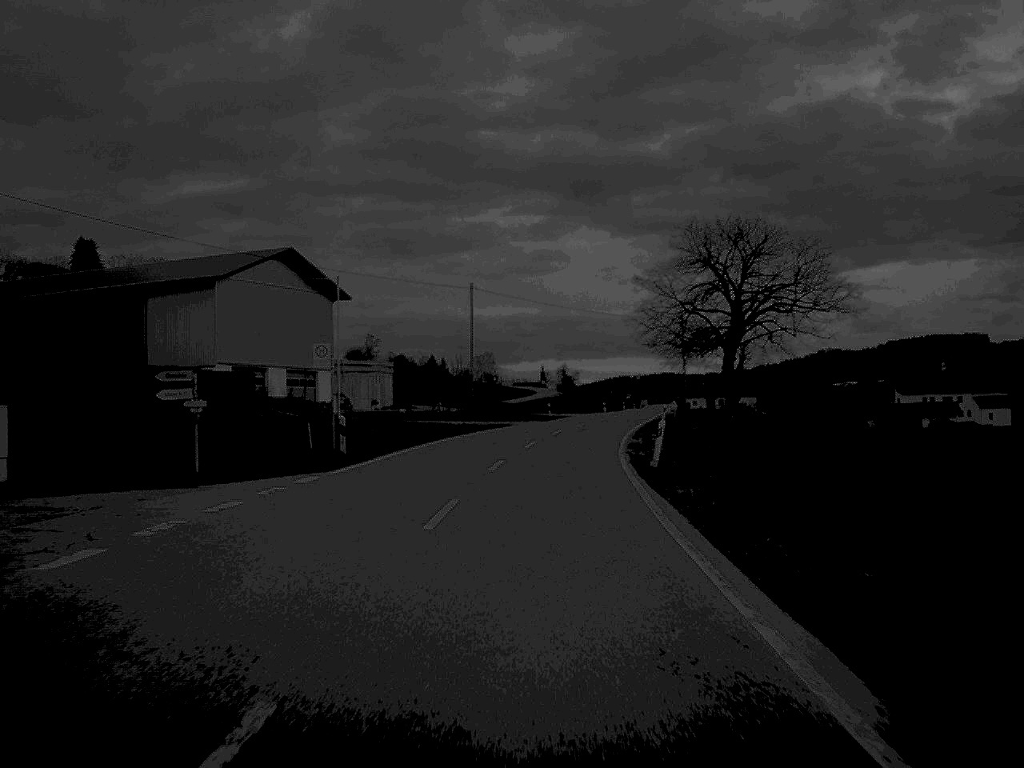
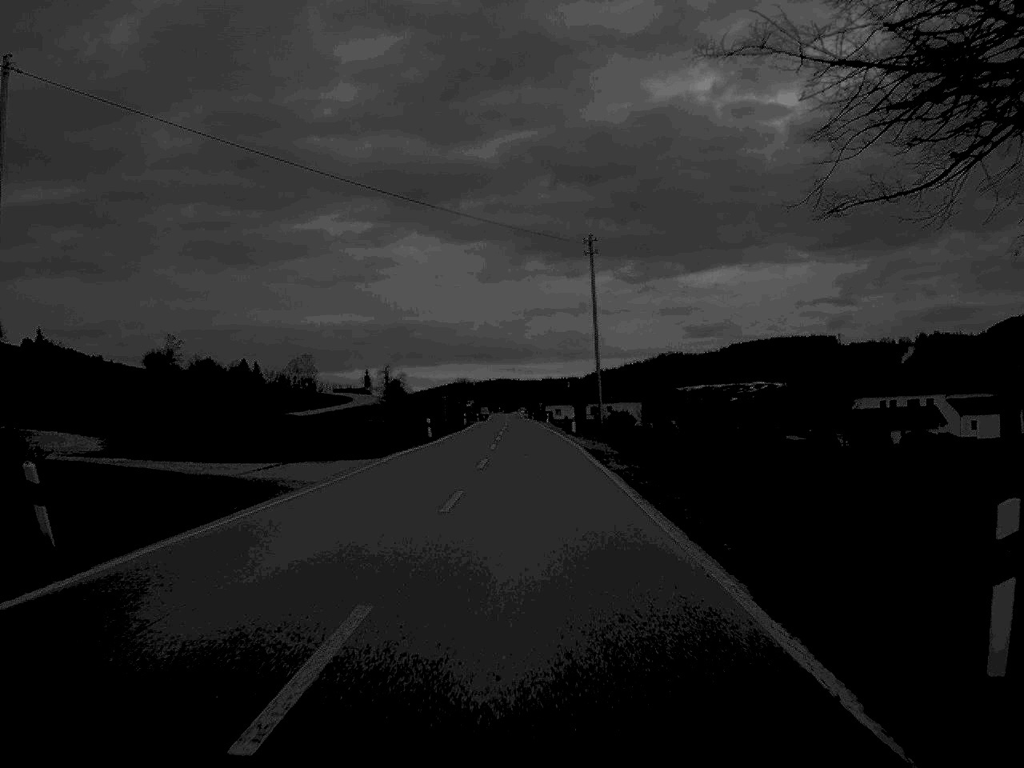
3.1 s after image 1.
(+4.8, +70.0) m; +7°
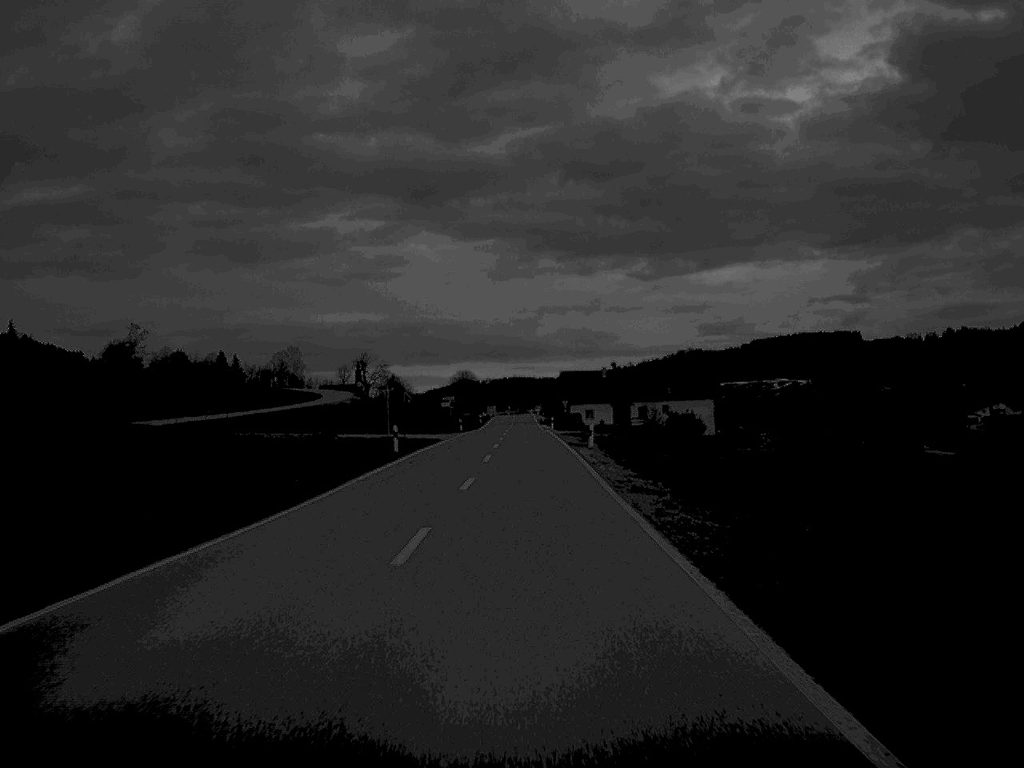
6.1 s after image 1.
(0.0, +65.8) m; -1°
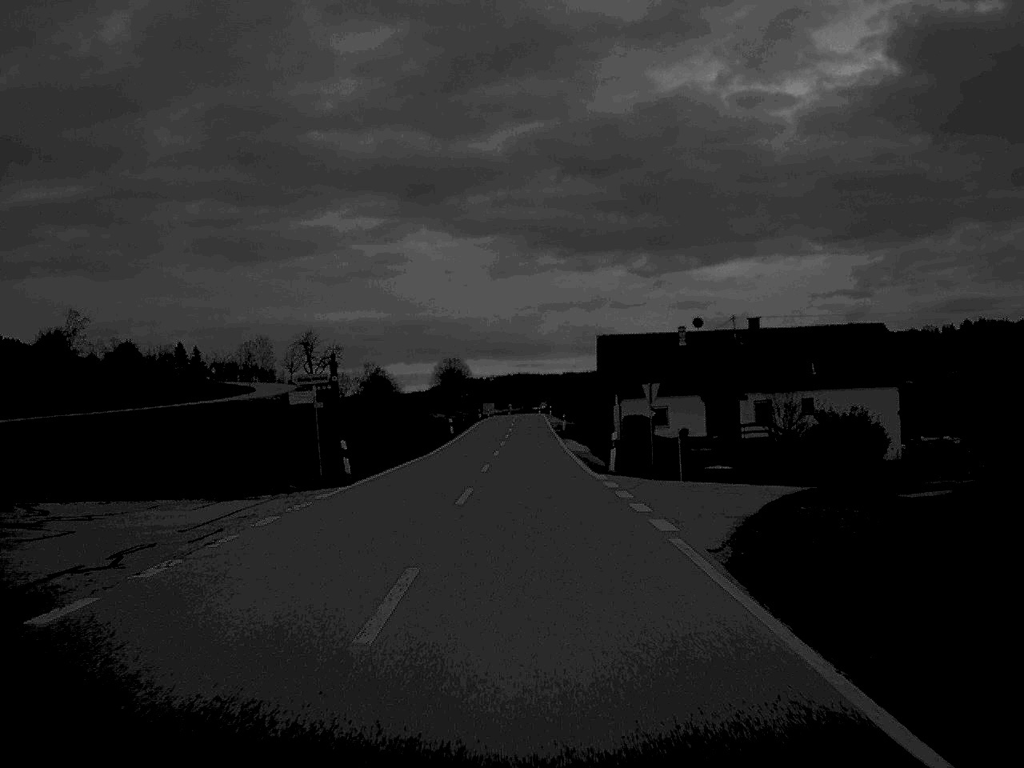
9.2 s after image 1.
(-0.1, +65.6) m; 0°
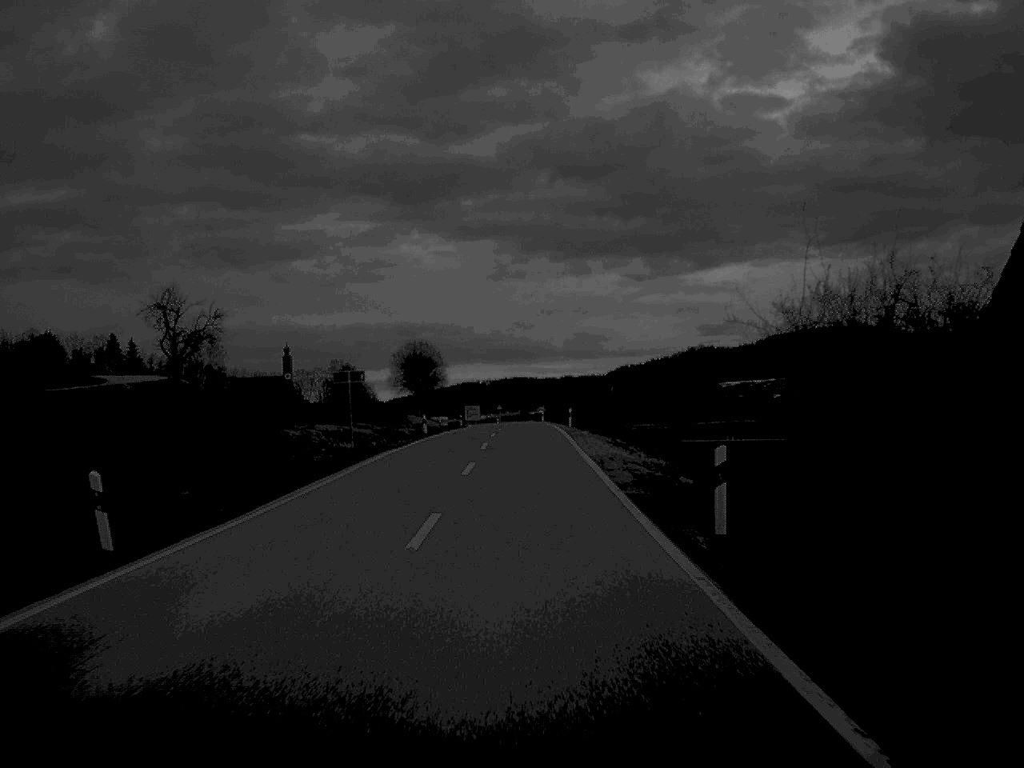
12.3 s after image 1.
(+0.2, +67.8) m; 0°
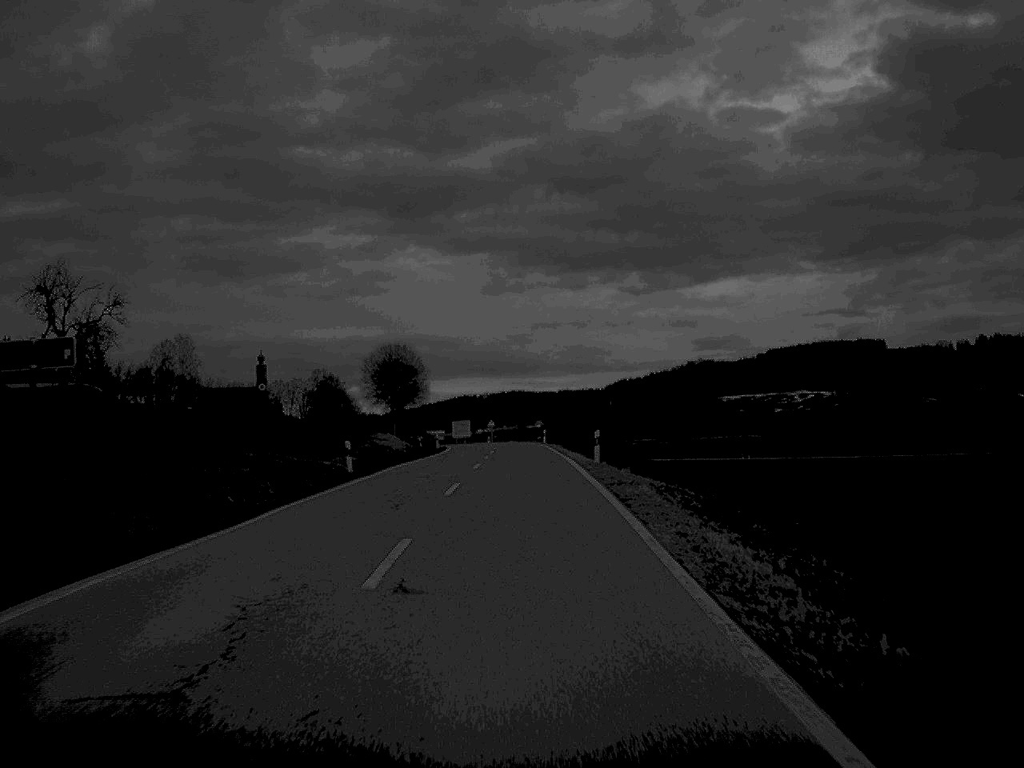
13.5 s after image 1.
(0.0, +26.7) m; 0°
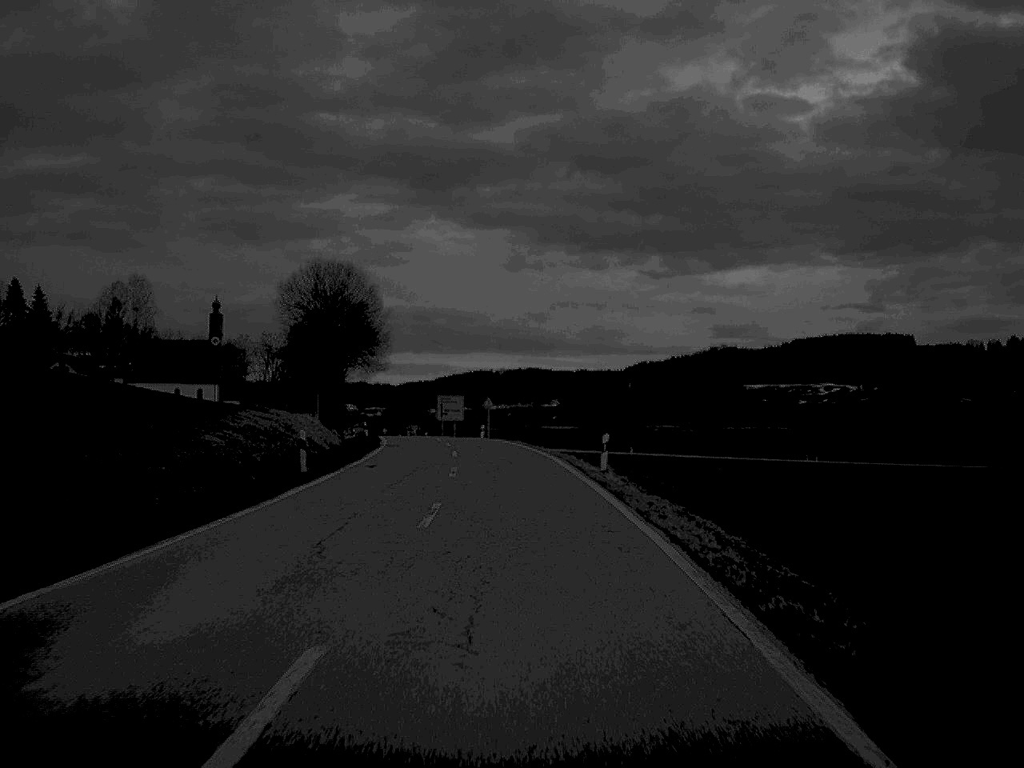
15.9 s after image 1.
(-0.3, +55.9) m; -1°
